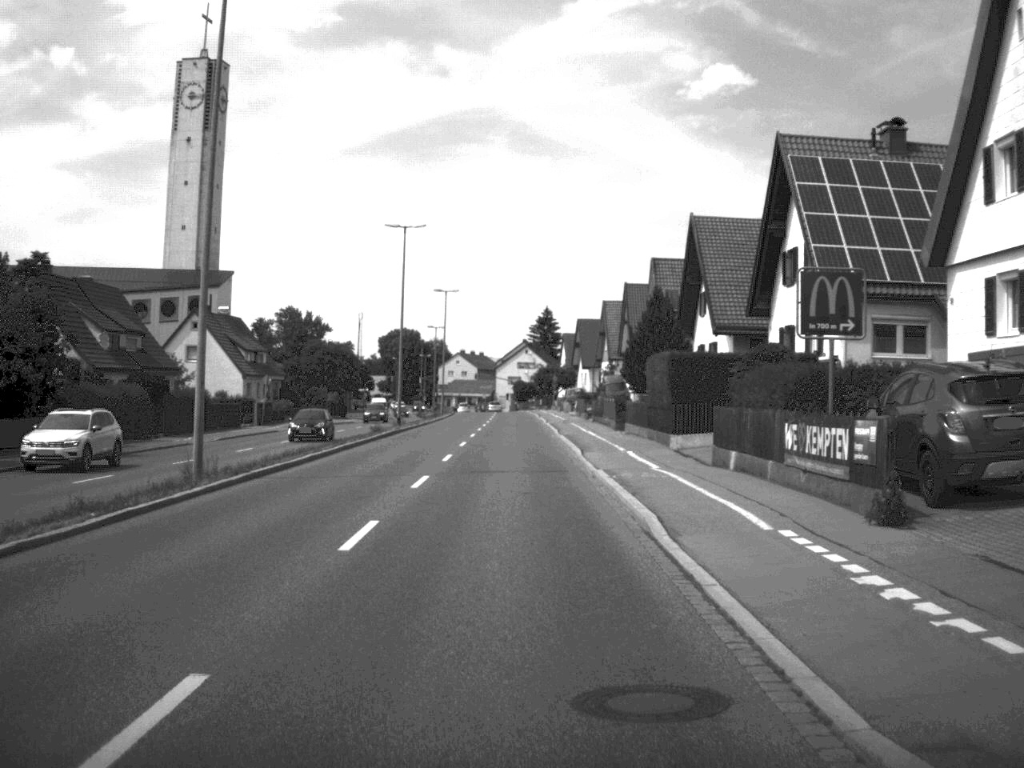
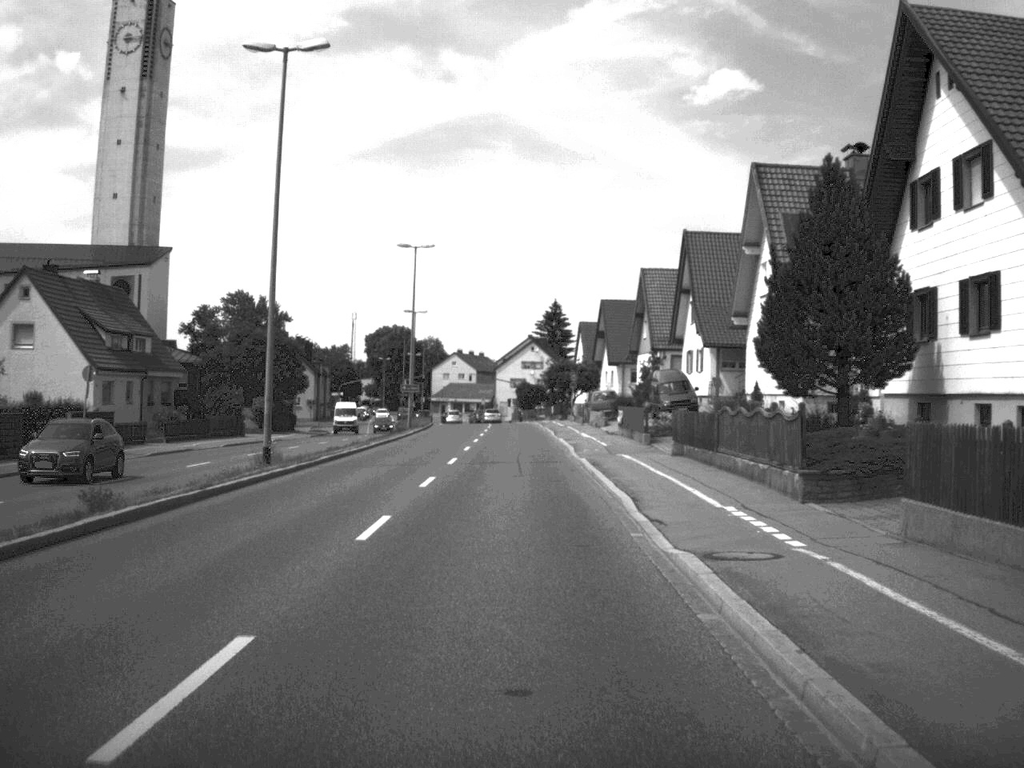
(-0.1, +34.0) m; 0°
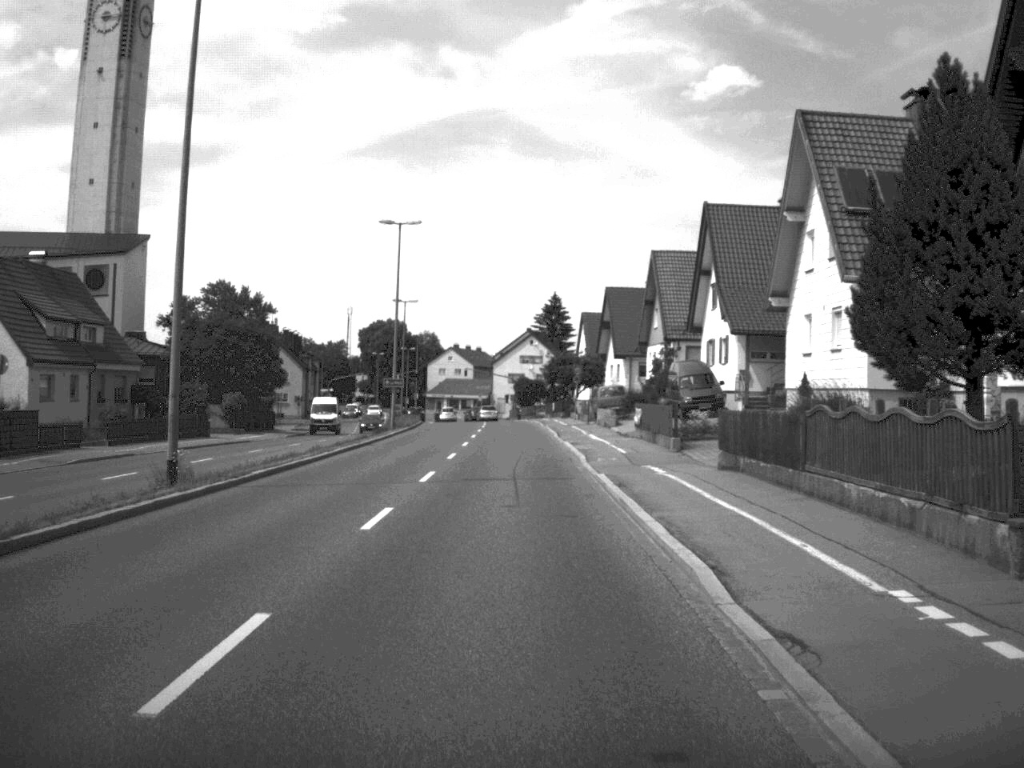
(0.0, +8.1) m; 0°
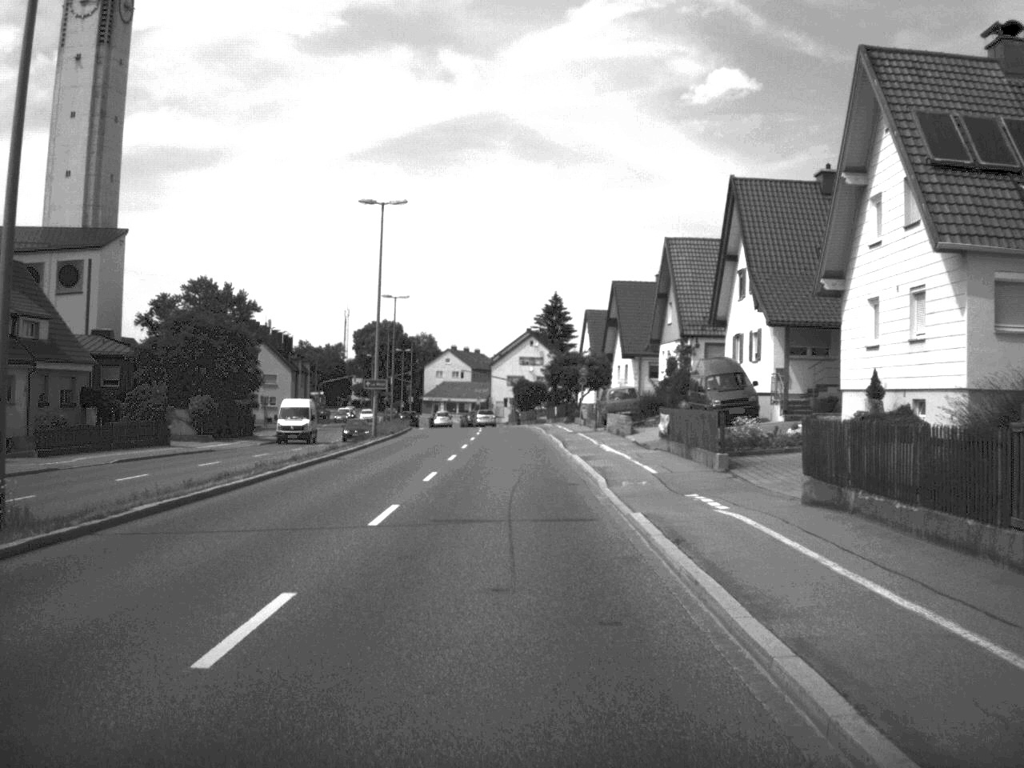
(0.0, +7.6) m; 0°
